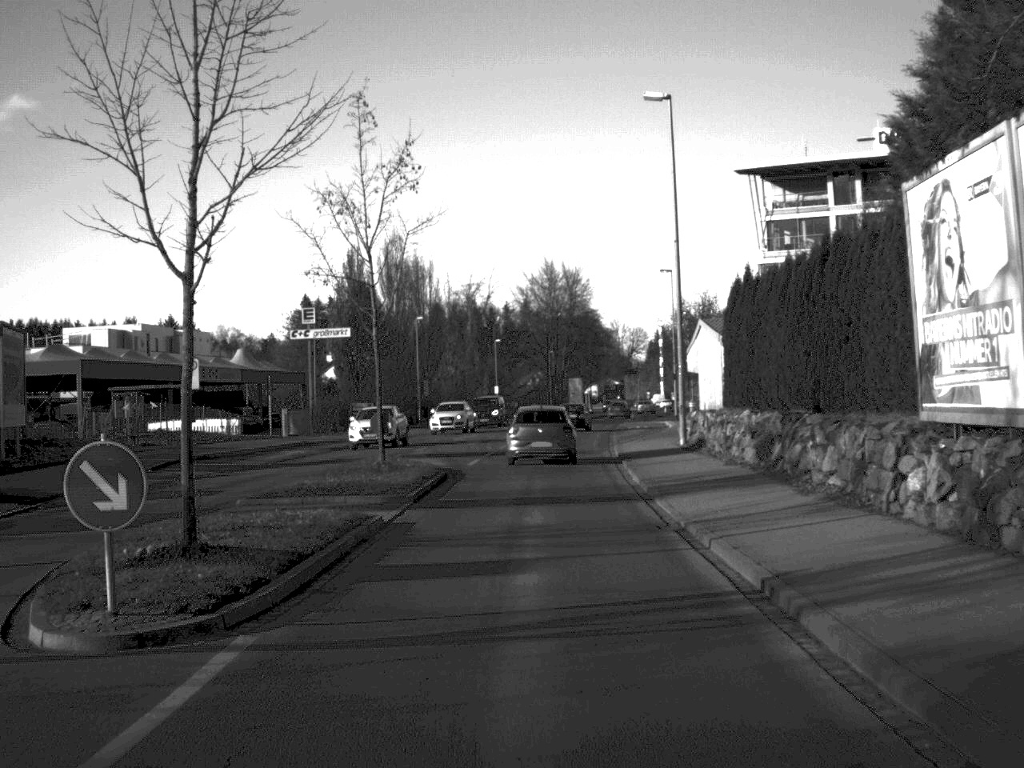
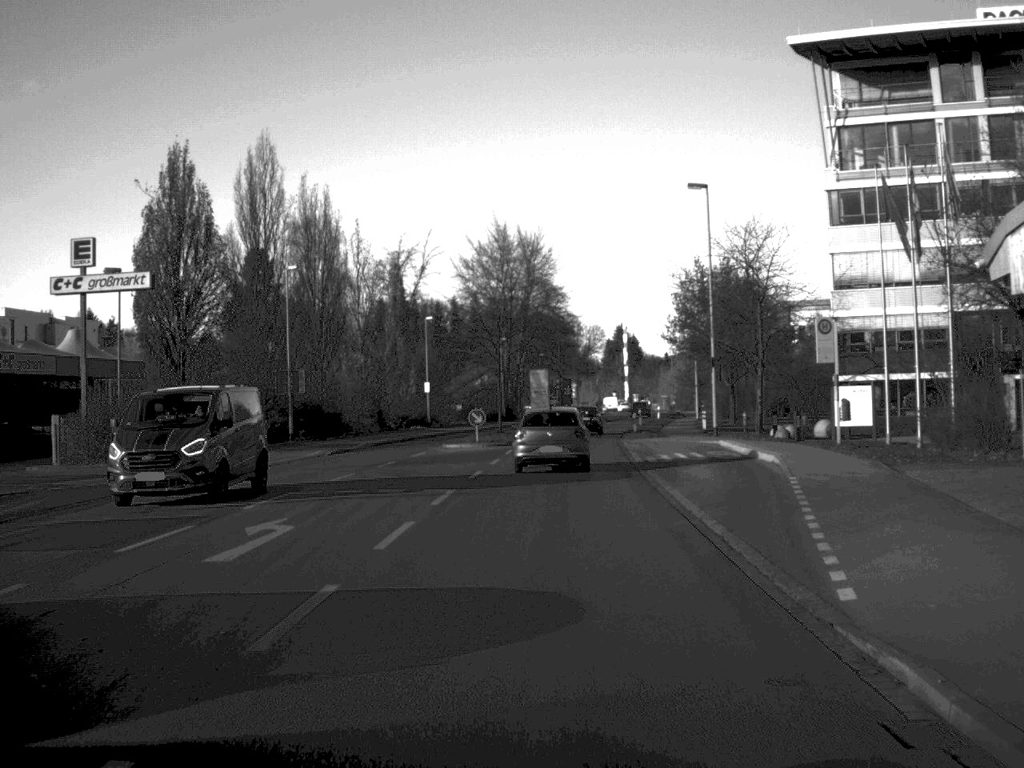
(+0.5, +34.5) m; +2°
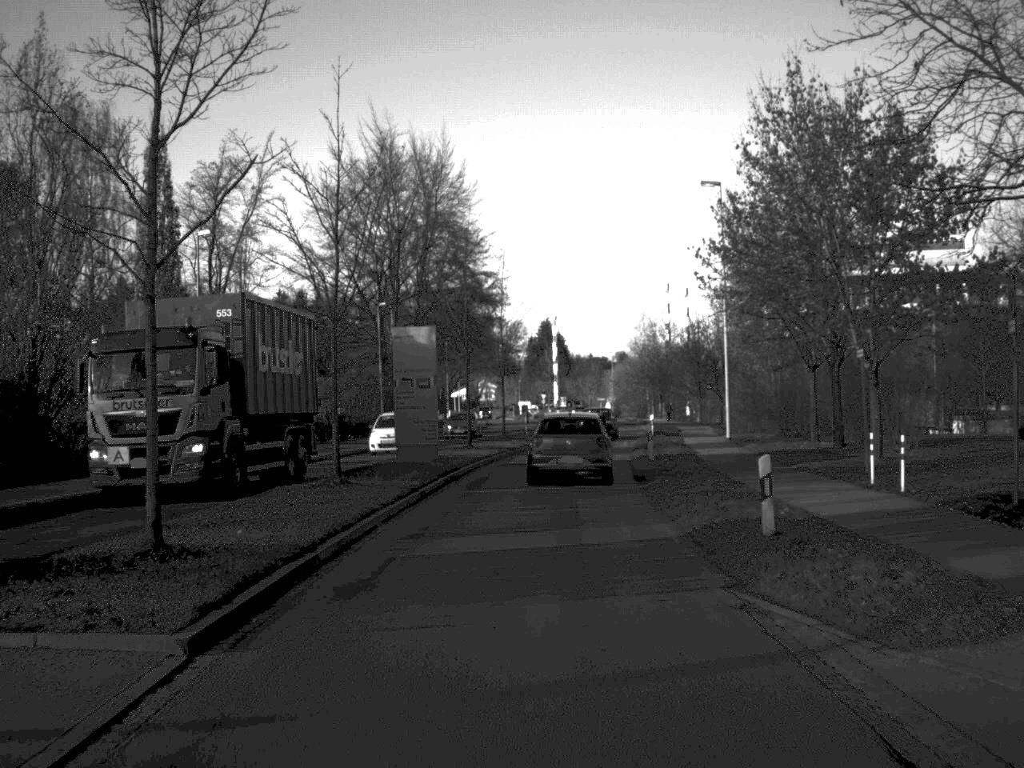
(+1.4, +44.1) m; +3°
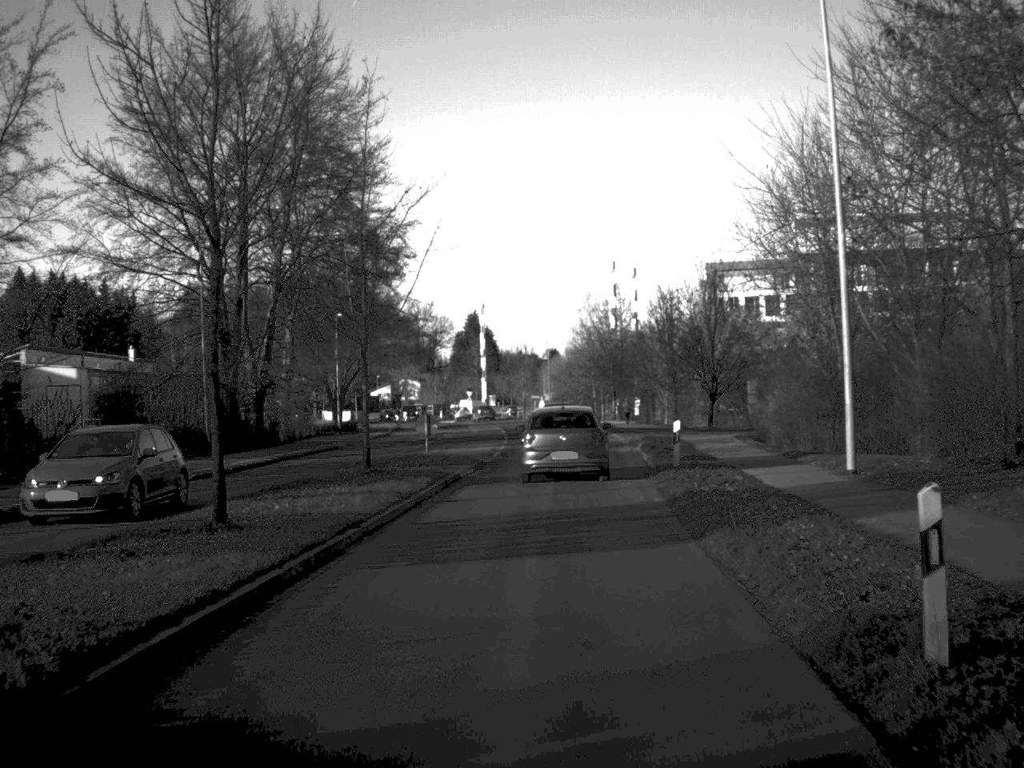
(+0.7, +27.1) m; +3°
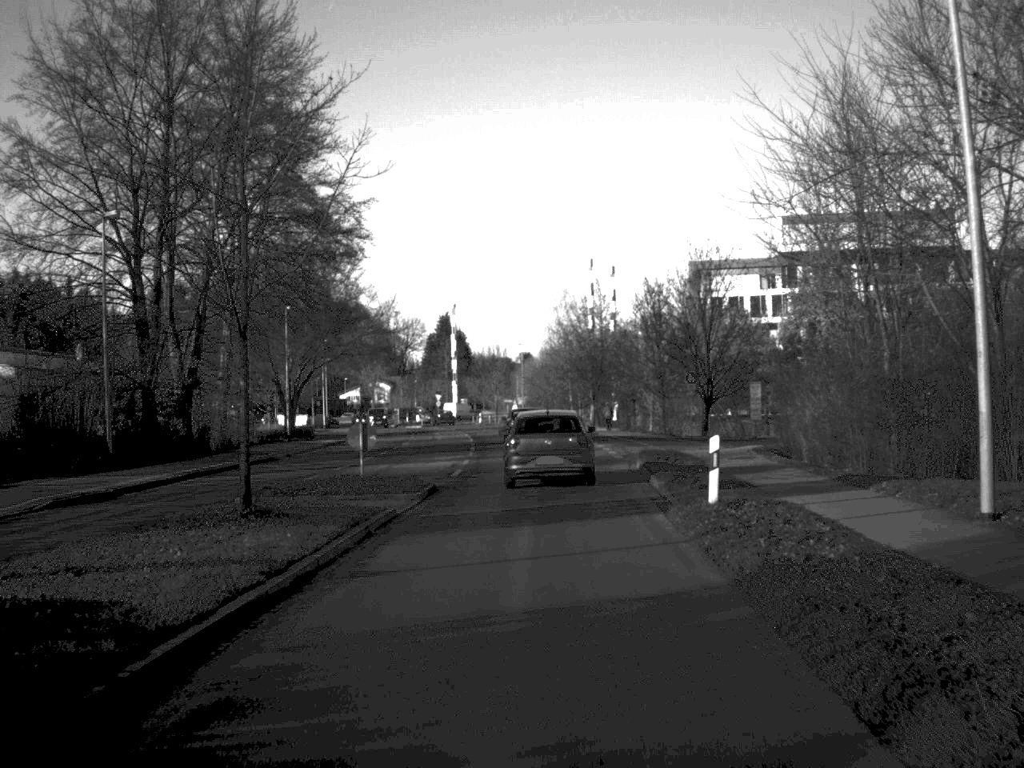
(+0.1, +8.3) m; +1°
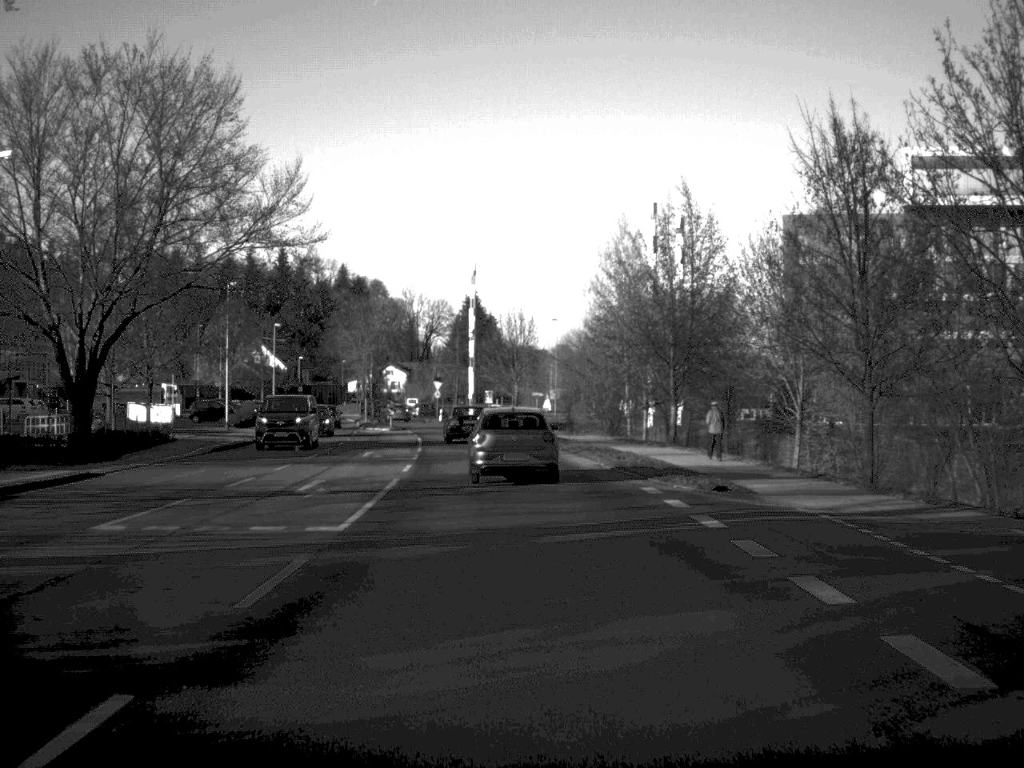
(+0.2, +42.6) m; -2°
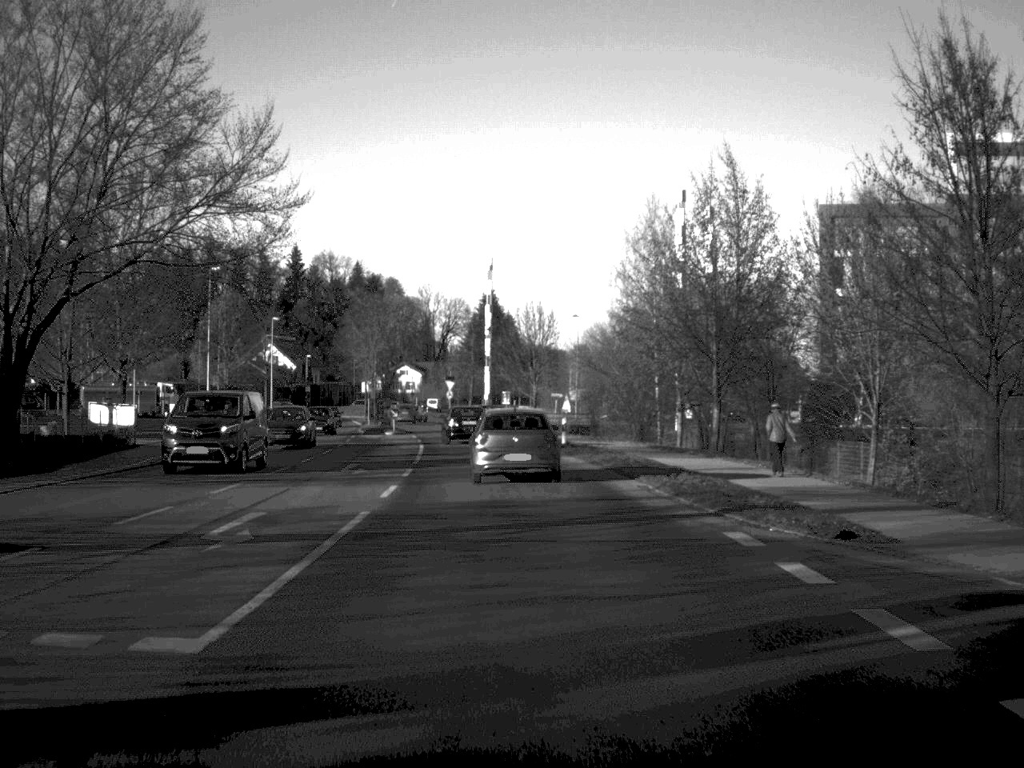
(-0.1, +7.7) m; -1°
